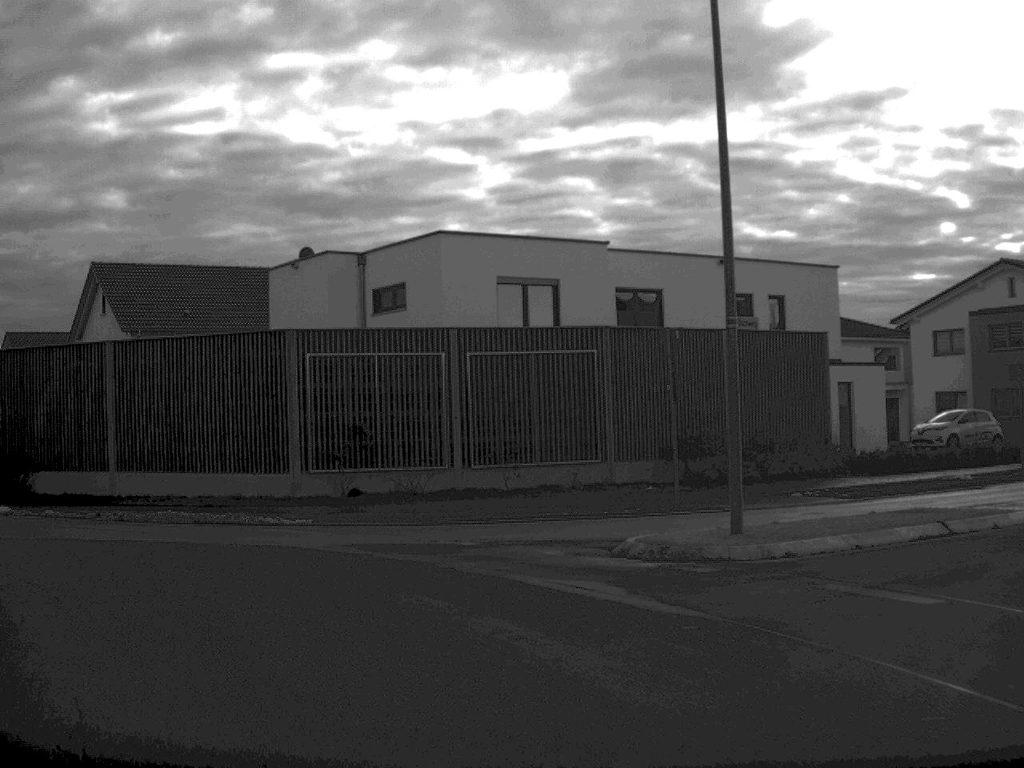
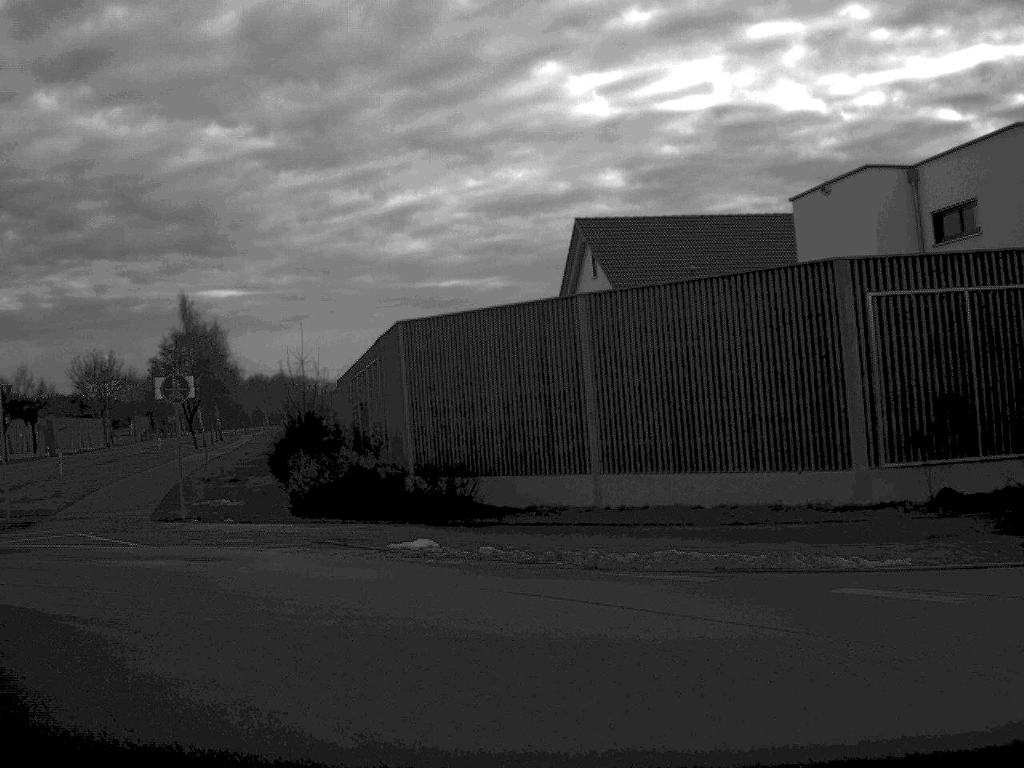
(-1.6, +8.3) m; -24°
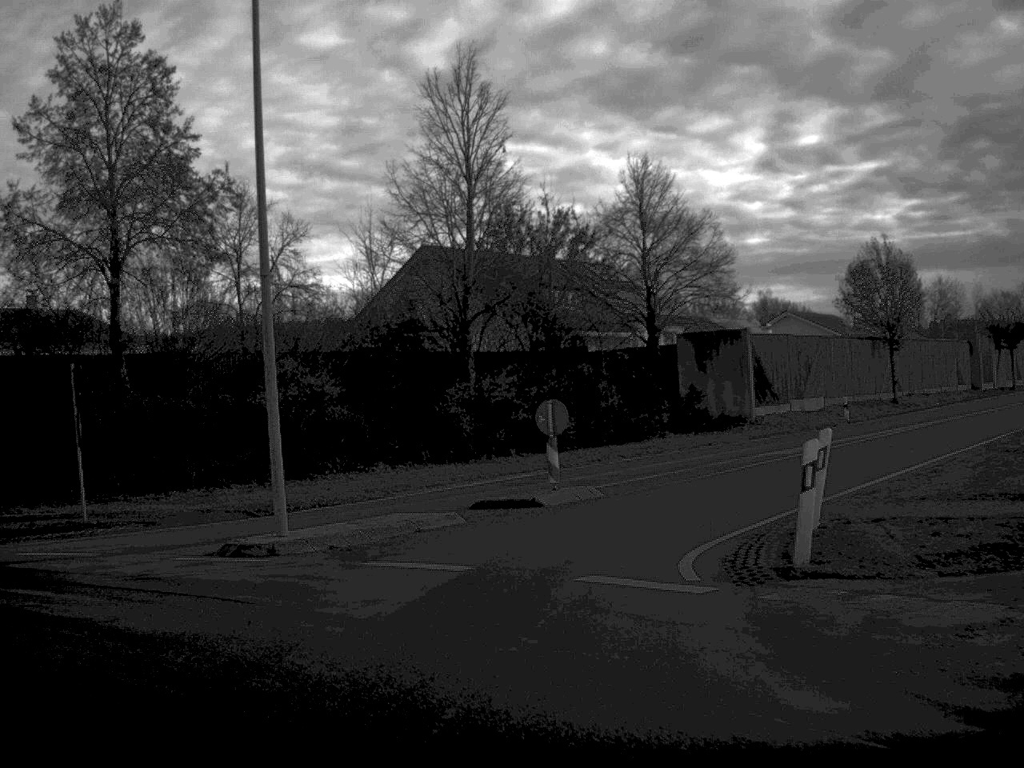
(-5.4, +12.5) m; -44°
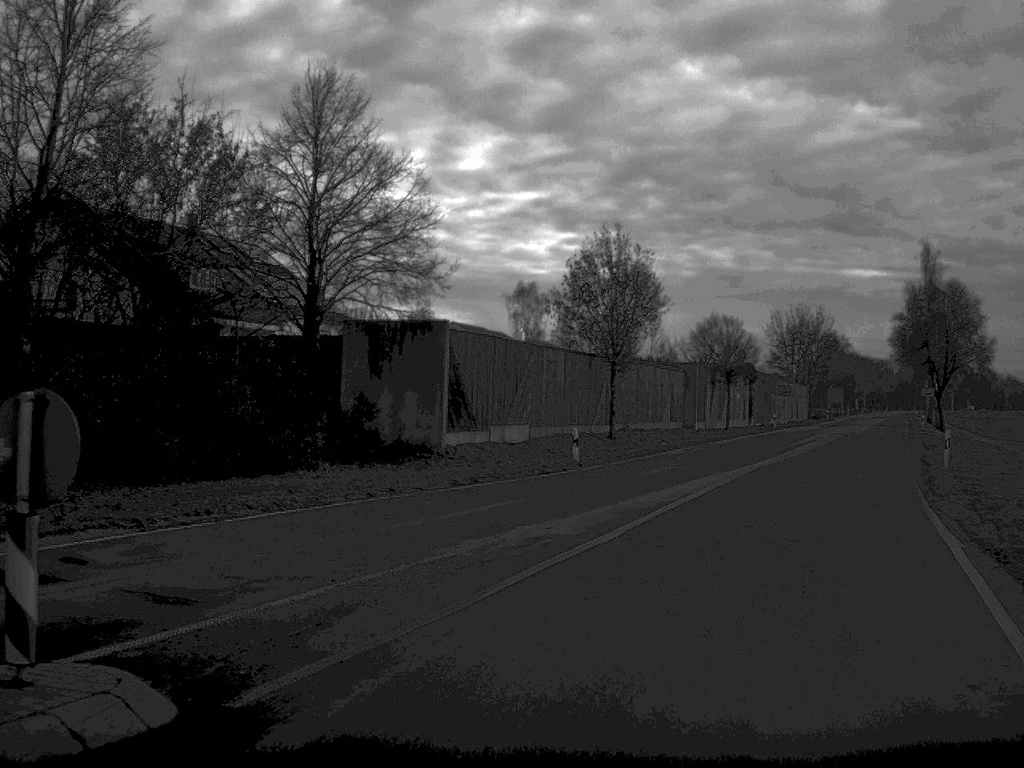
(+0.9, +14.4) m; +17°
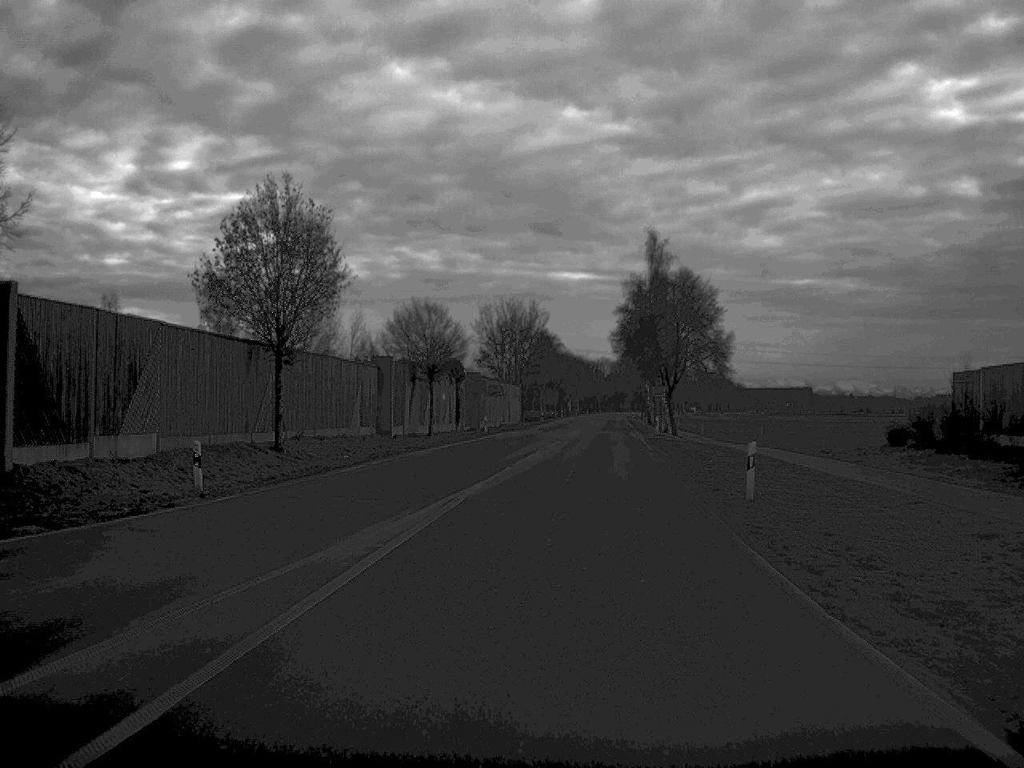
(+1.6, +10.8) m; +12°
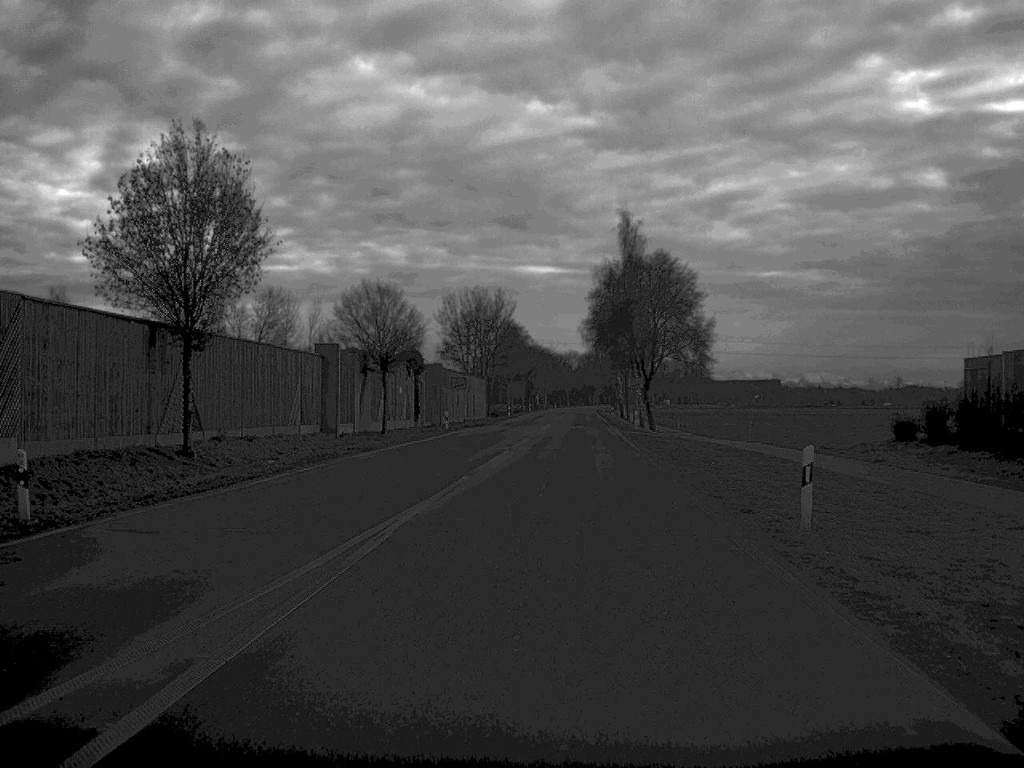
(+0.1, +6.8) m; +1°
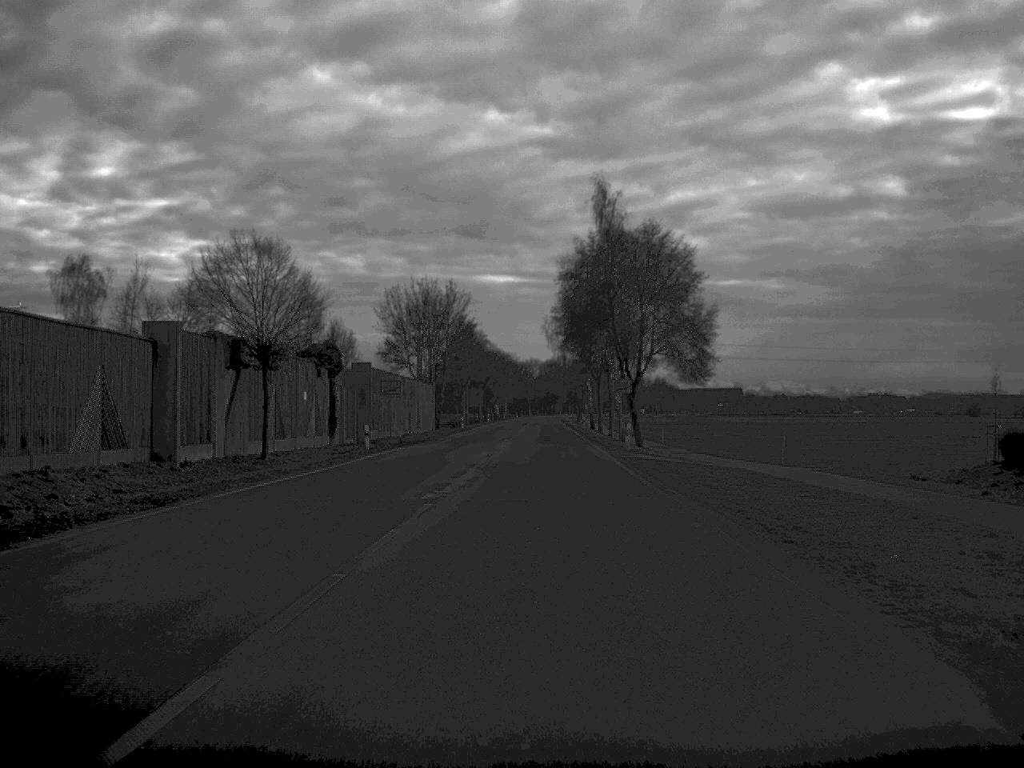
(+0.3, +18.6) m; +2°
